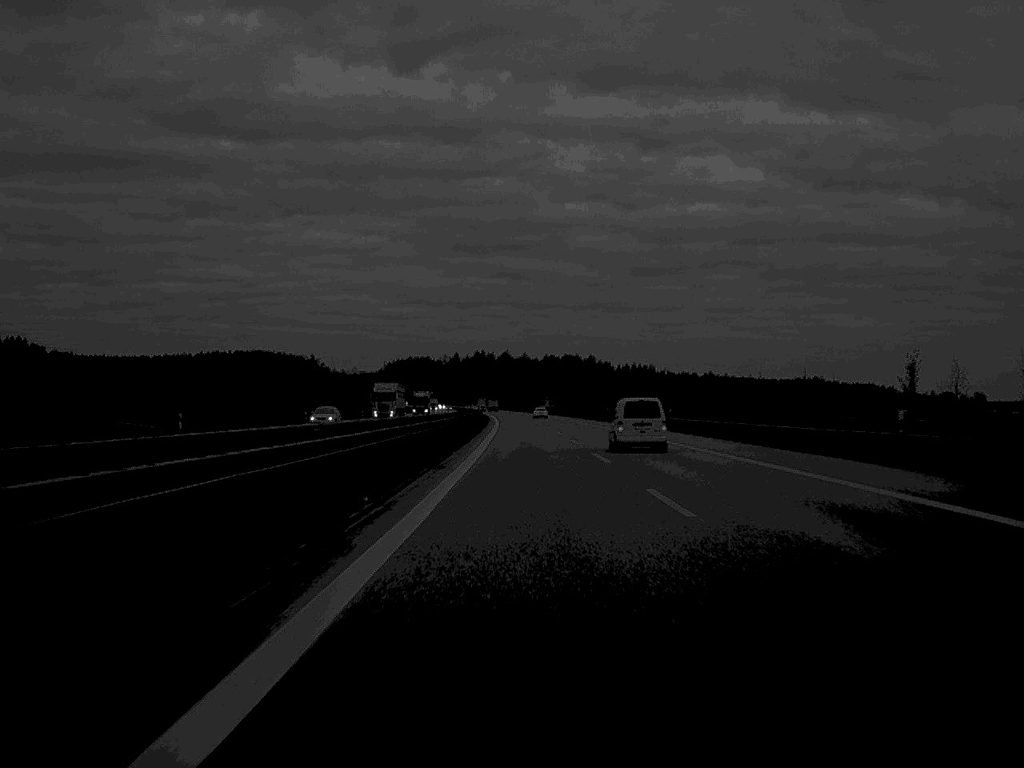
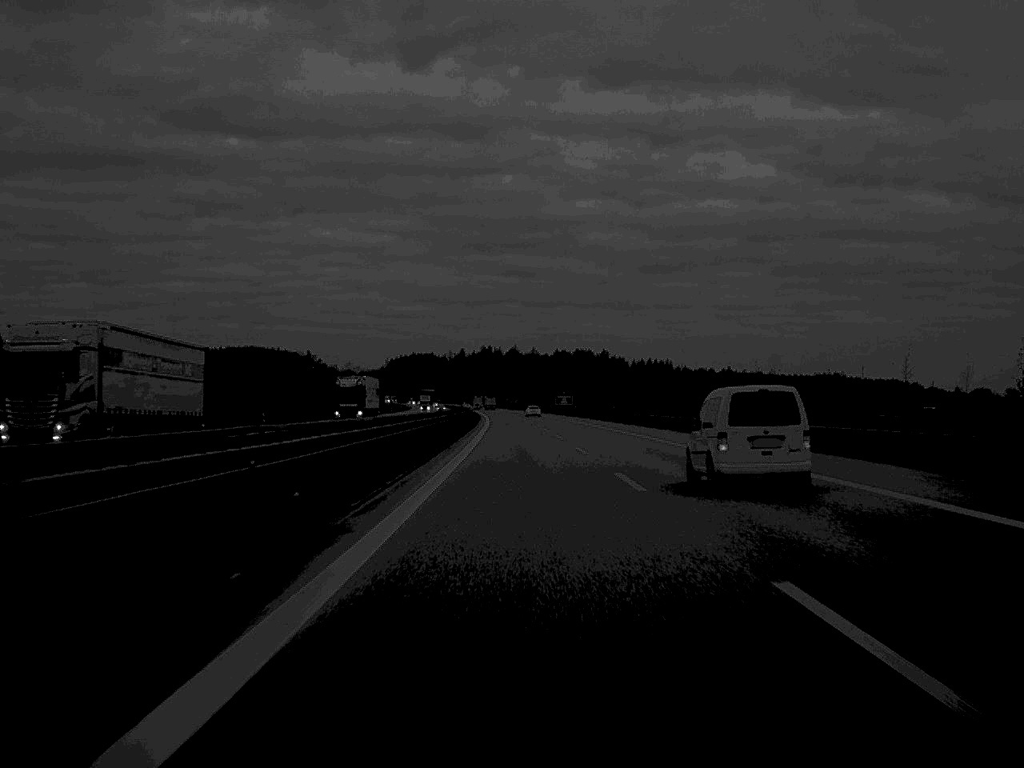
(-0.2, +67.0) m; 0°
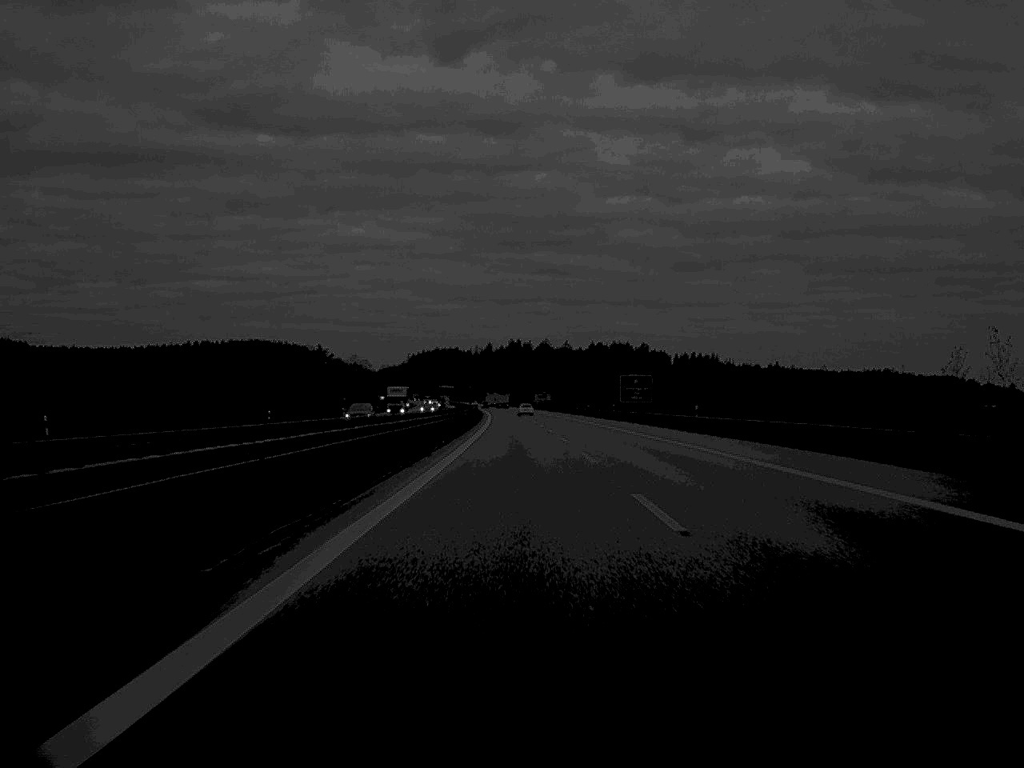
(-1.1, +97.3) m; -1°
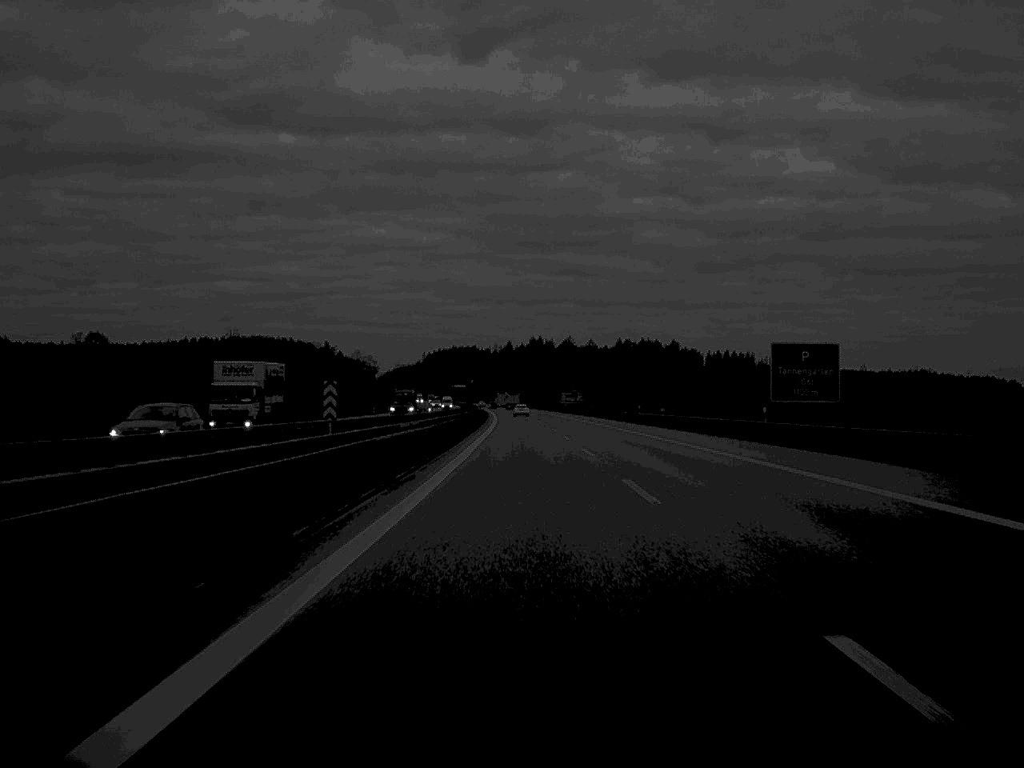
(-0.6, +66.1) m; -1°
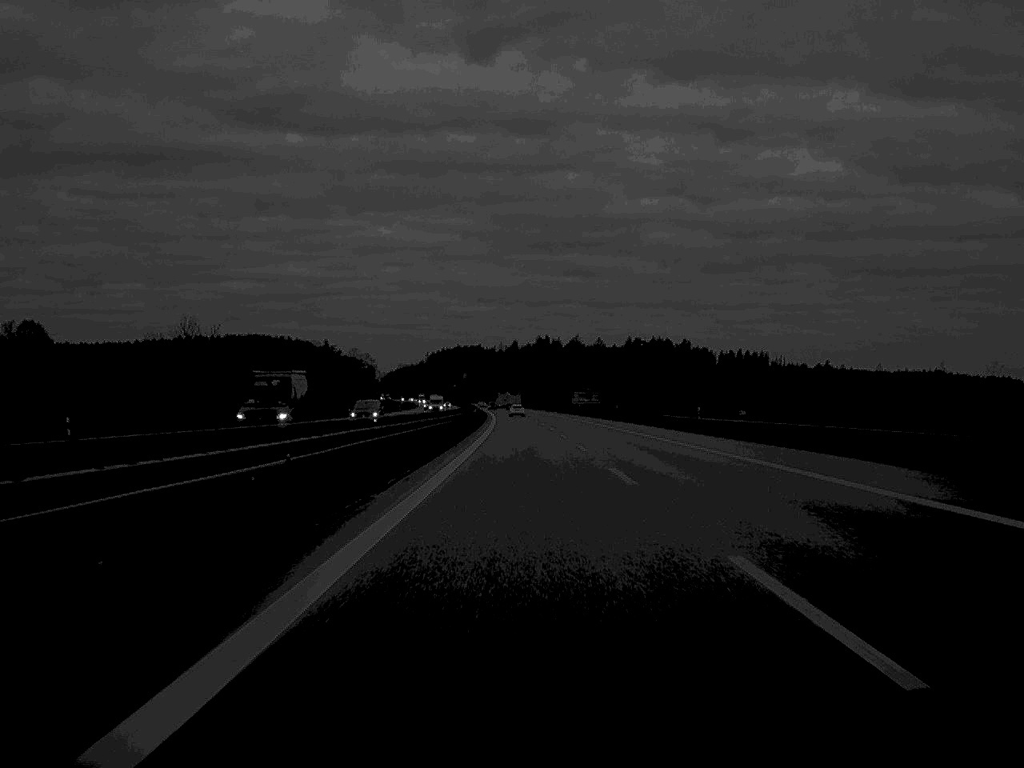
(-0.1, +31.7) m; 0°
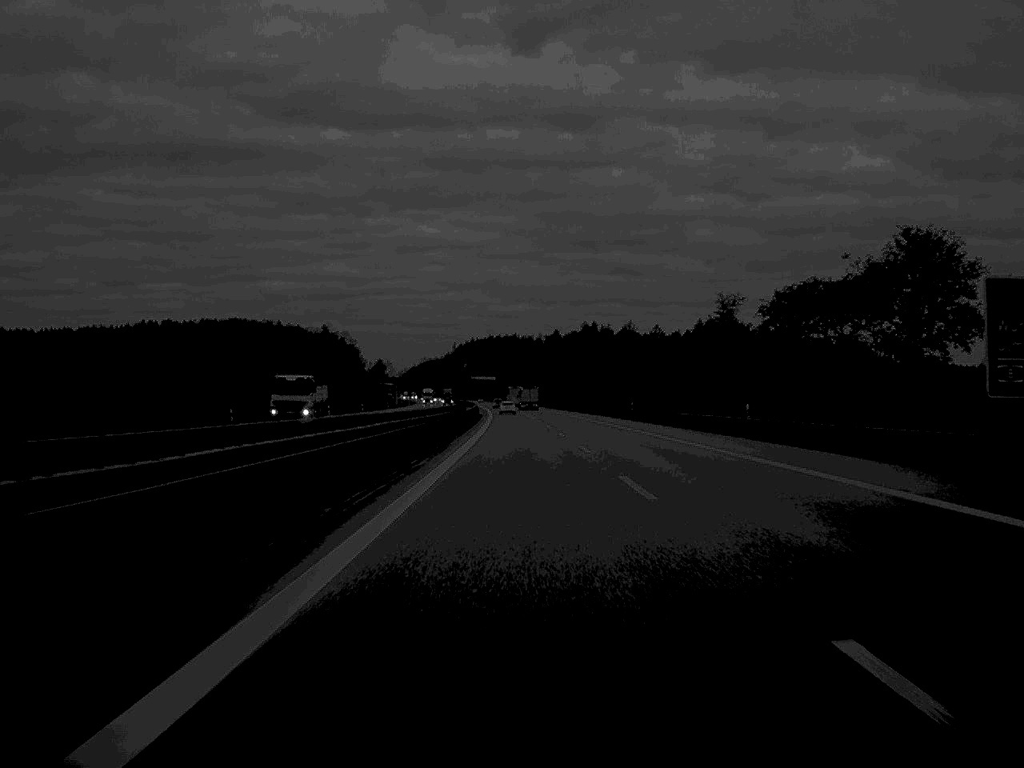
(-2.5, +166.1) m; -2°
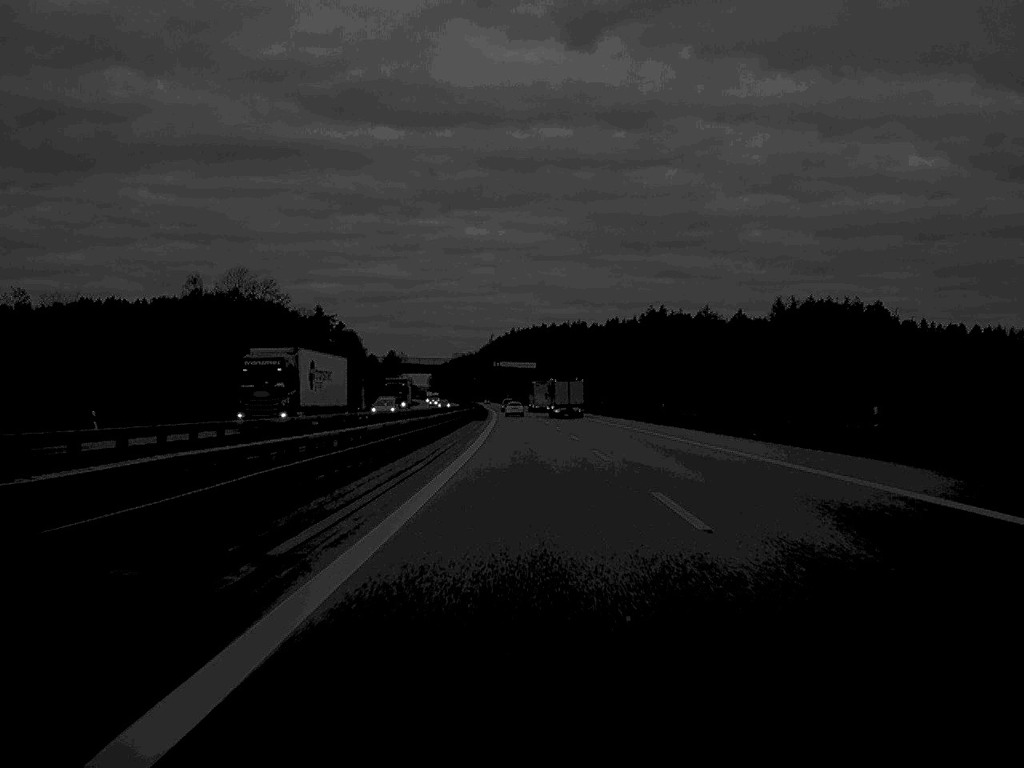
(-2.9, +166.2) m; -2°
